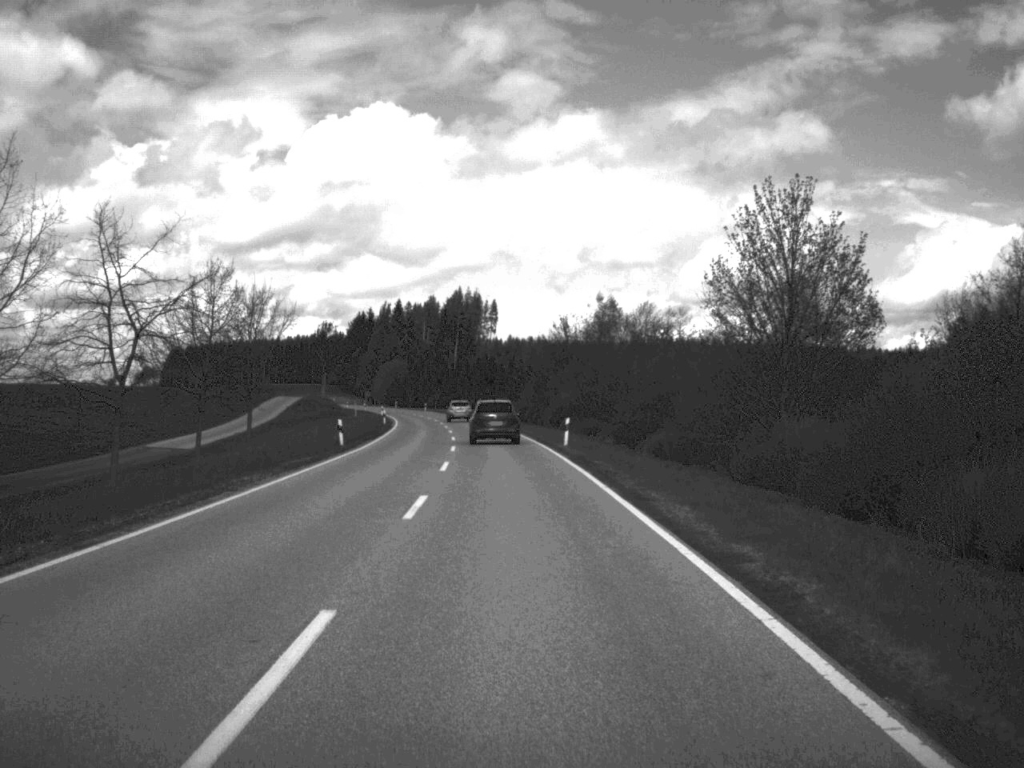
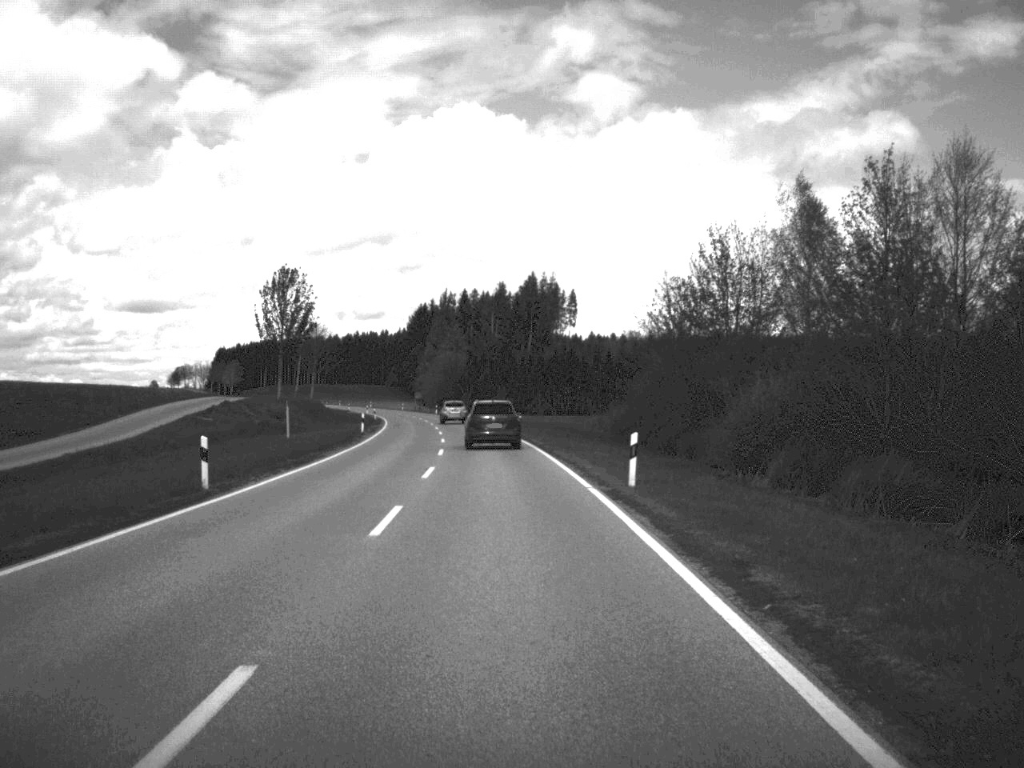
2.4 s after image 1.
(-1.9, +60.2) m; -4°
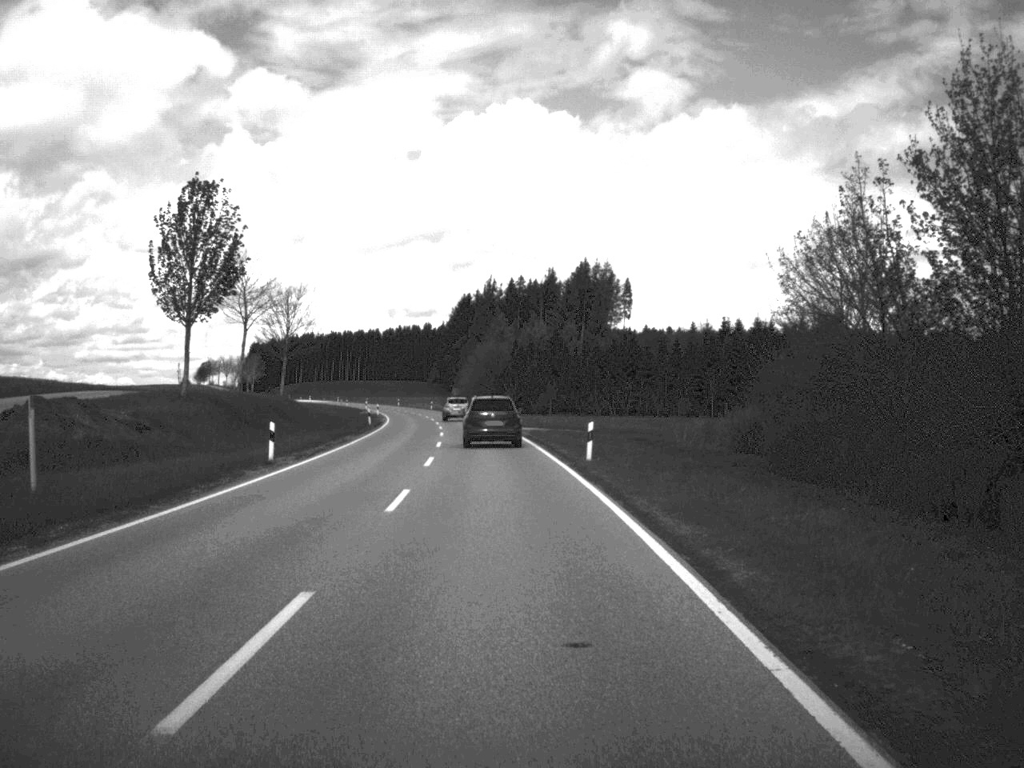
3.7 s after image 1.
(-0.6, +32.1) m; -2°
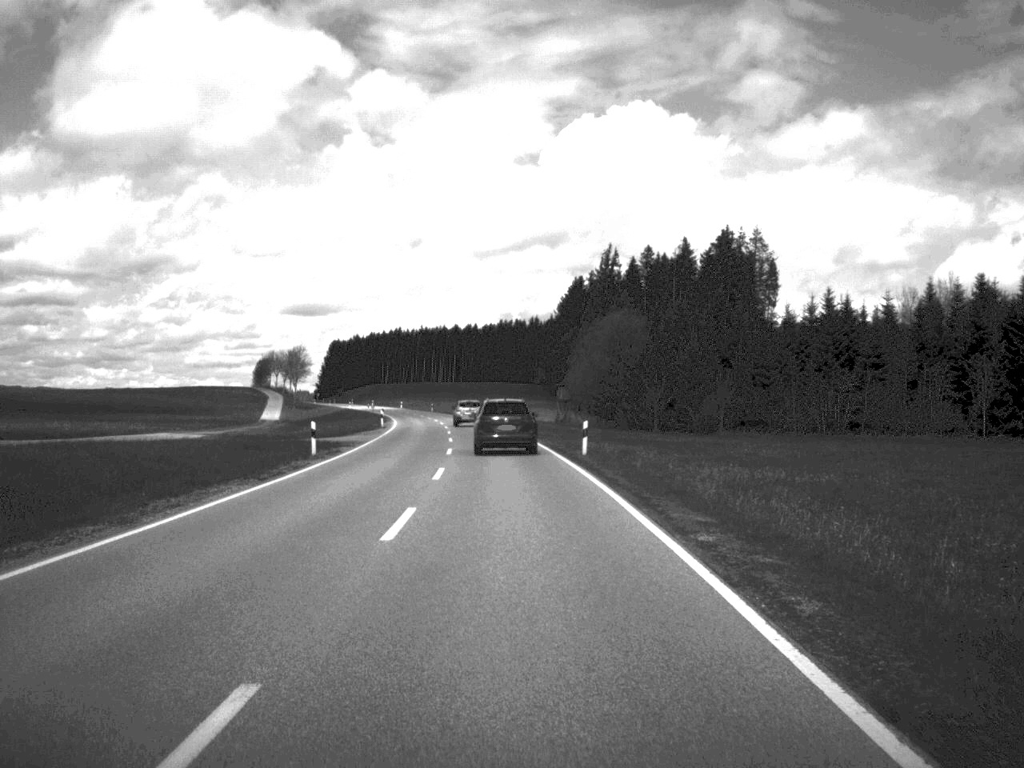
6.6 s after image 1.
(-3.5, +73.3) m; -5°
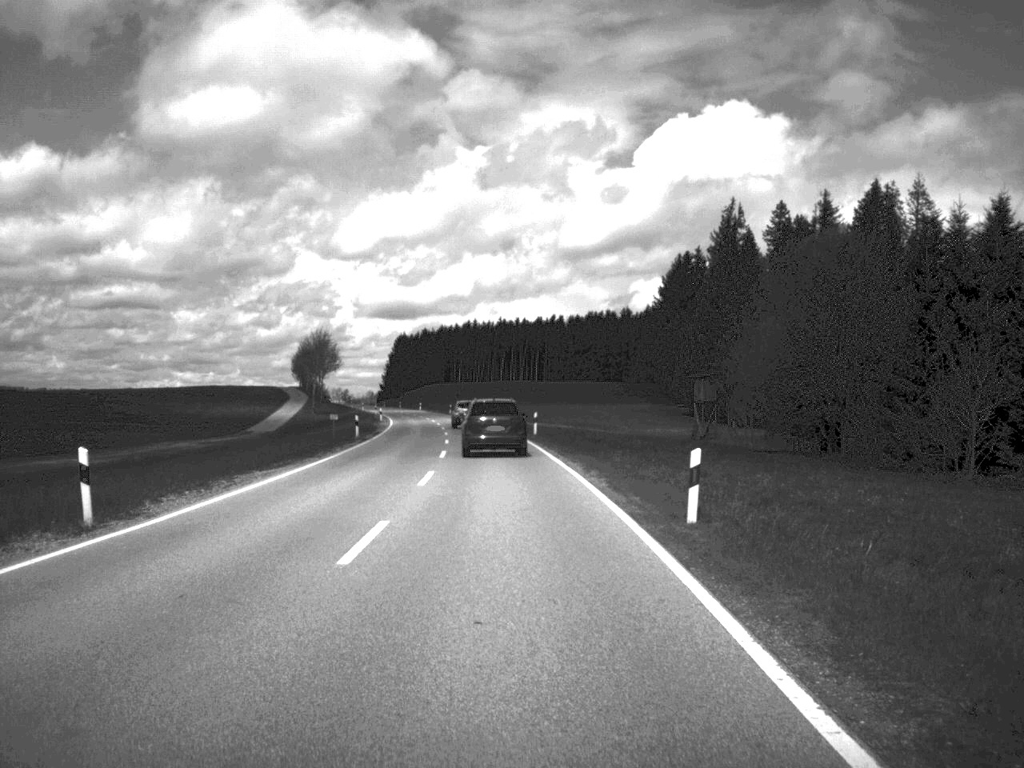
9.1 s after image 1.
(-1.9, +60.1) m; -4°
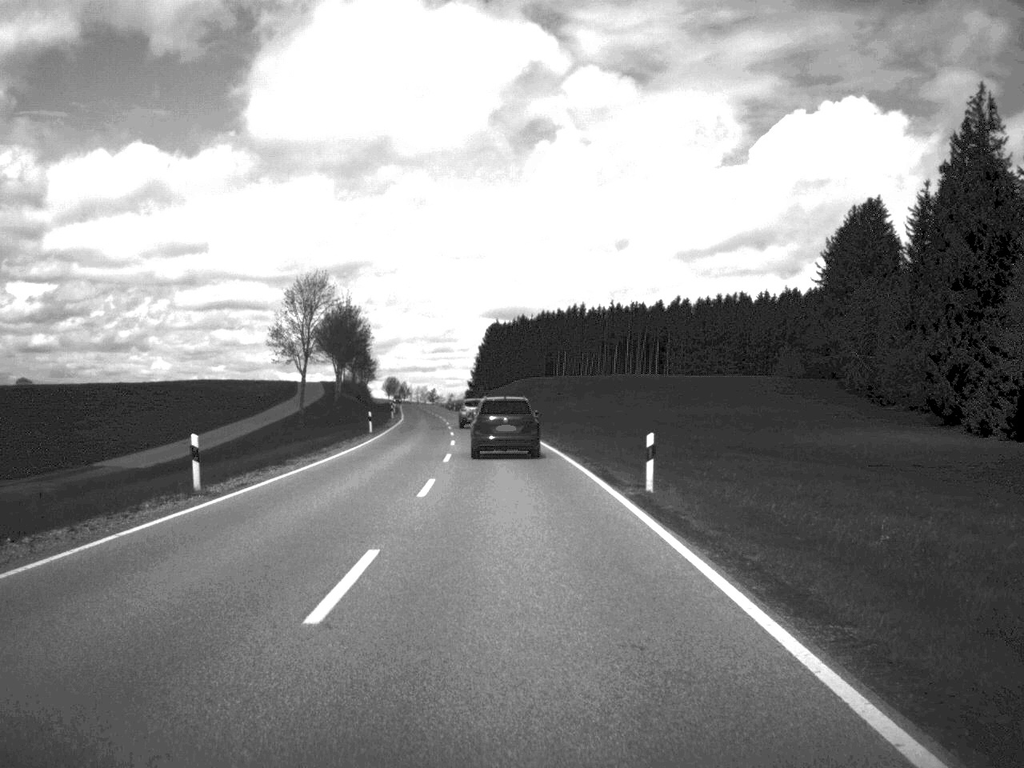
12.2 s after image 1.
(-3.3, +73.4) m; -5°
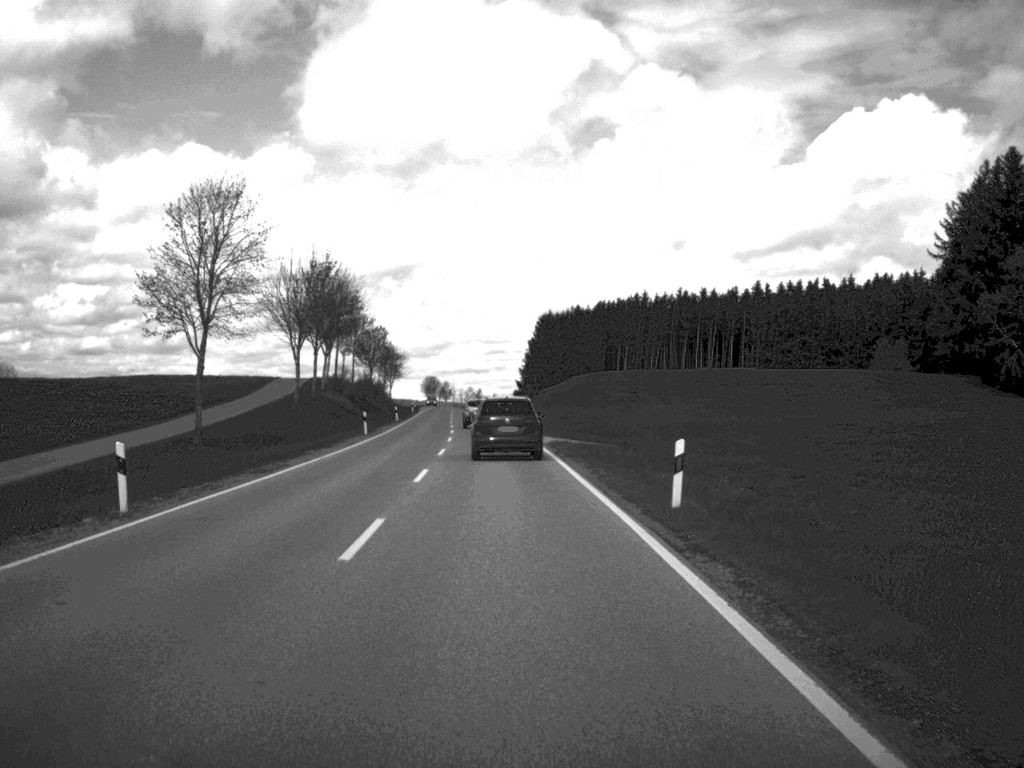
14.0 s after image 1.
(-0.9, +43.0) m; -2°
